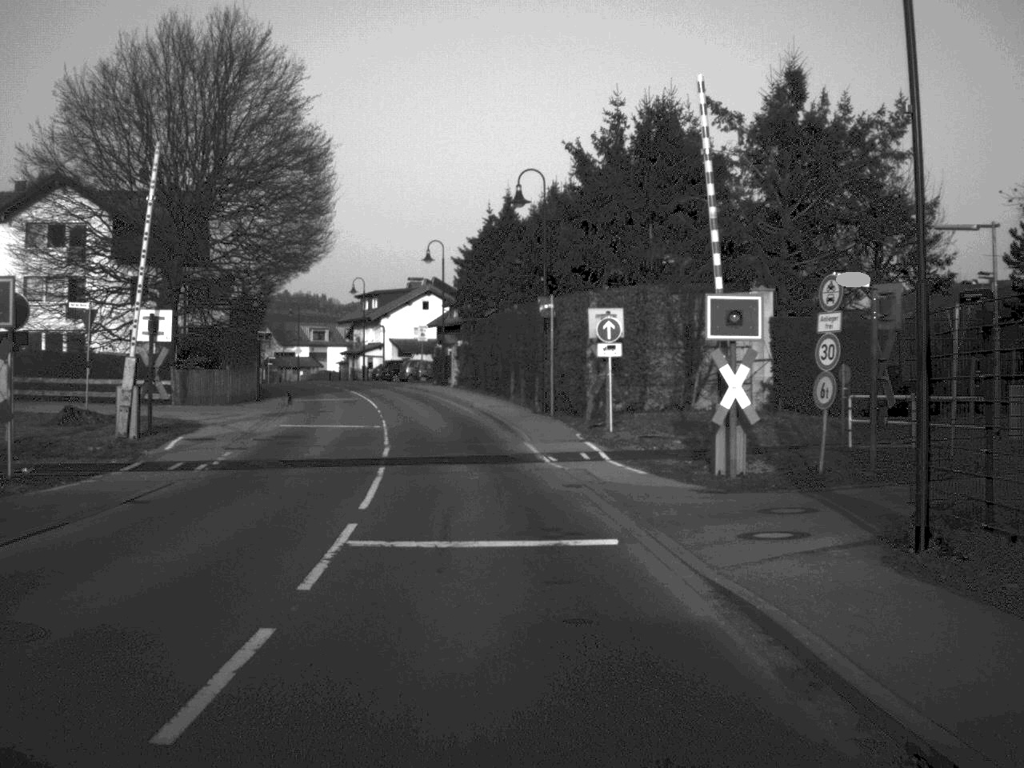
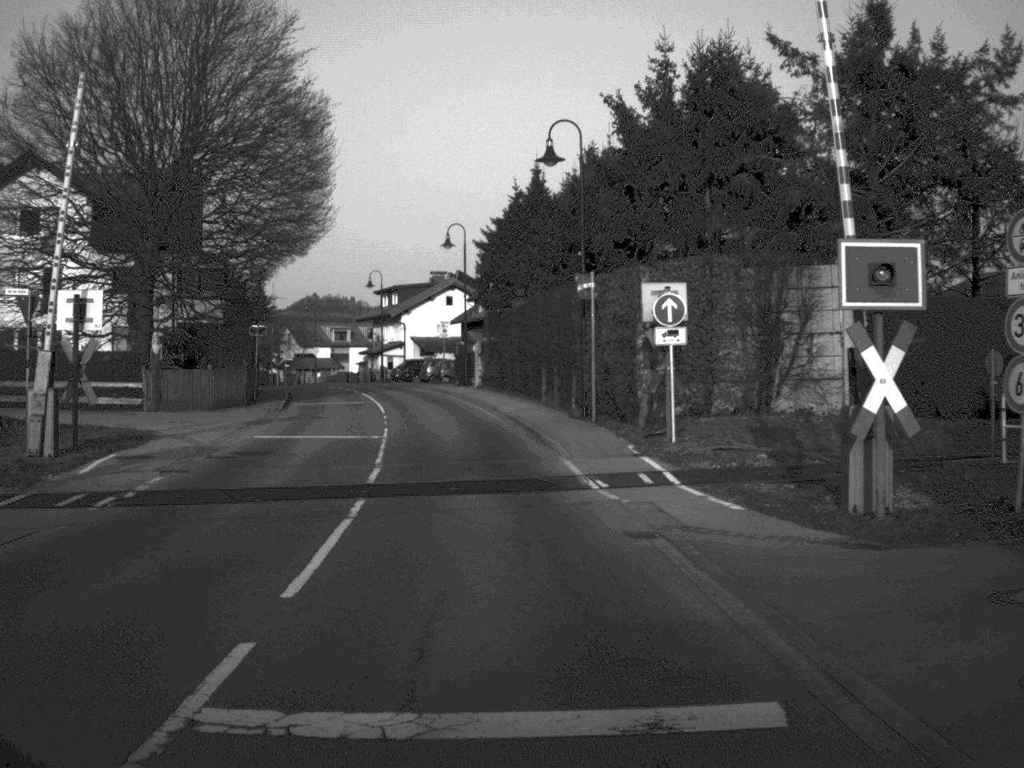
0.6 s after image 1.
(-0.1, +7.2) m; -1°
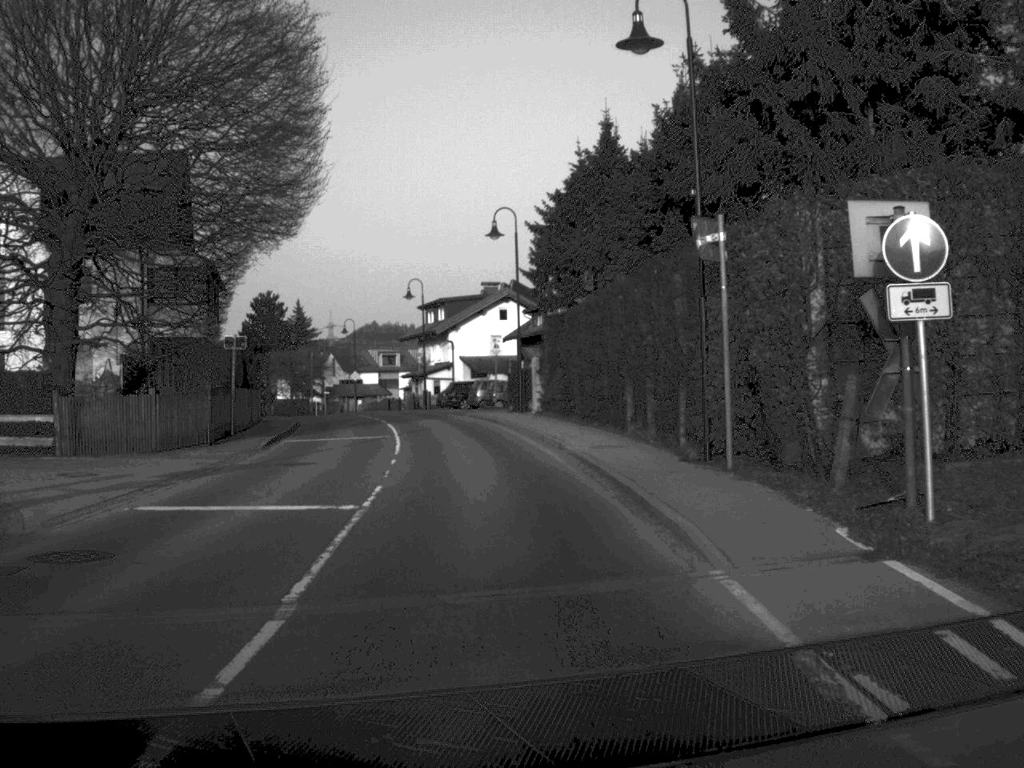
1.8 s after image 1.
(-0.3, +12.4) m; -3°
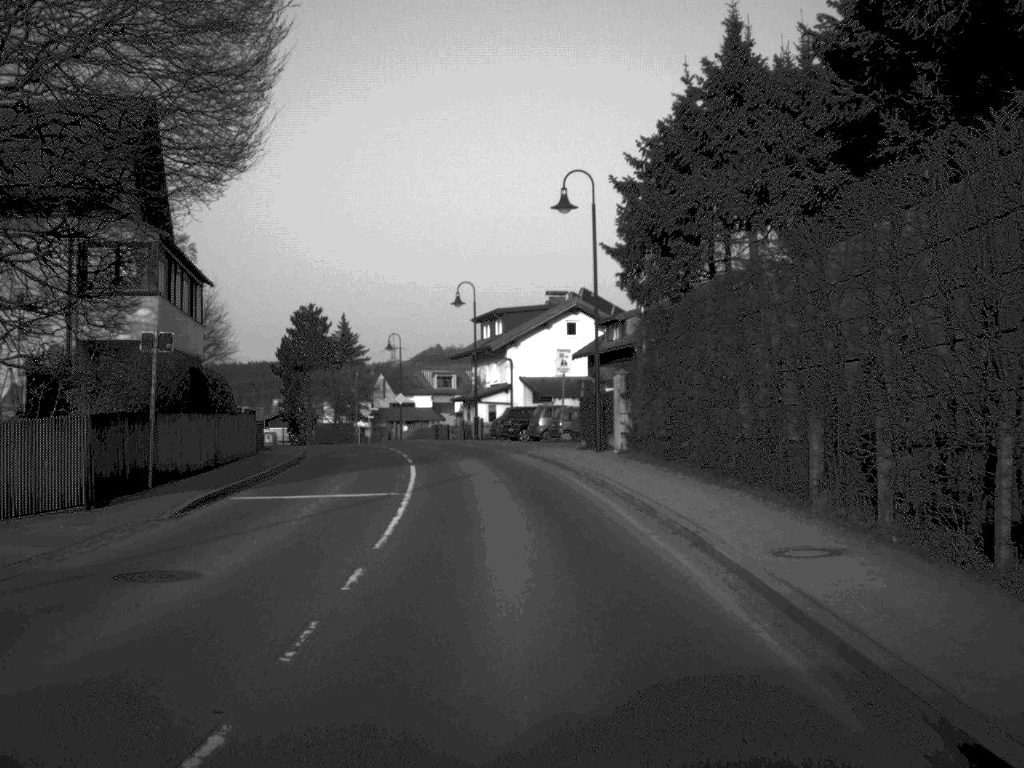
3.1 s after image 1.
(-0.3, +12.8) m; -3°
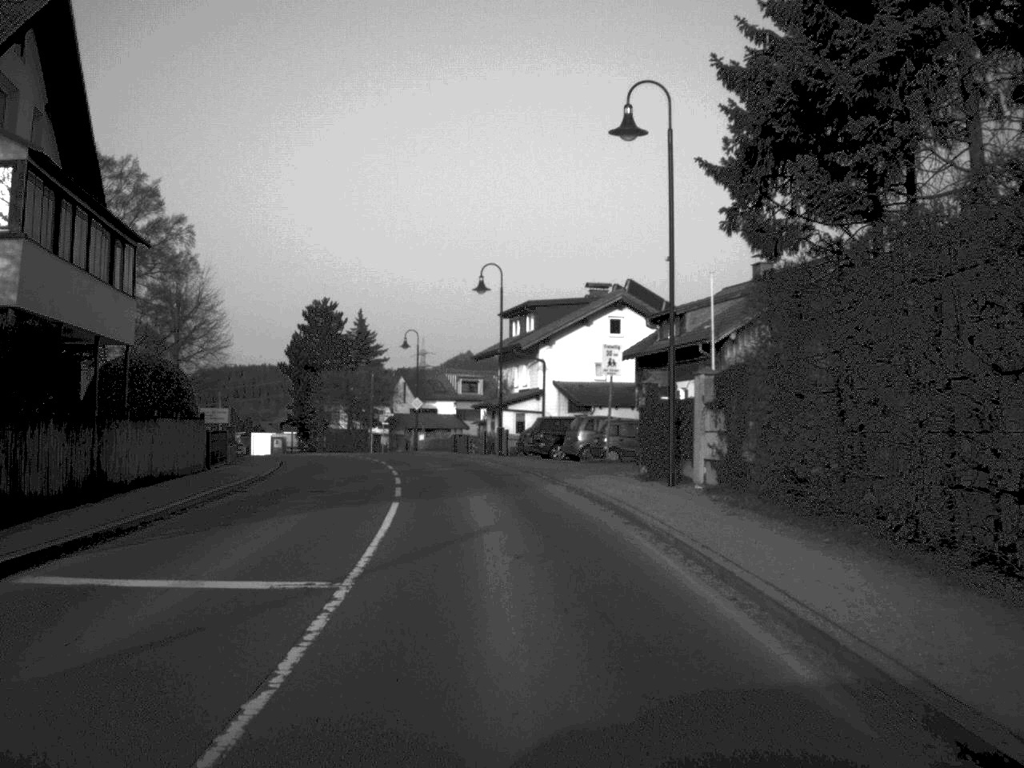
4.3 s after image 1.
(-0.2, +11.8) m; -1°
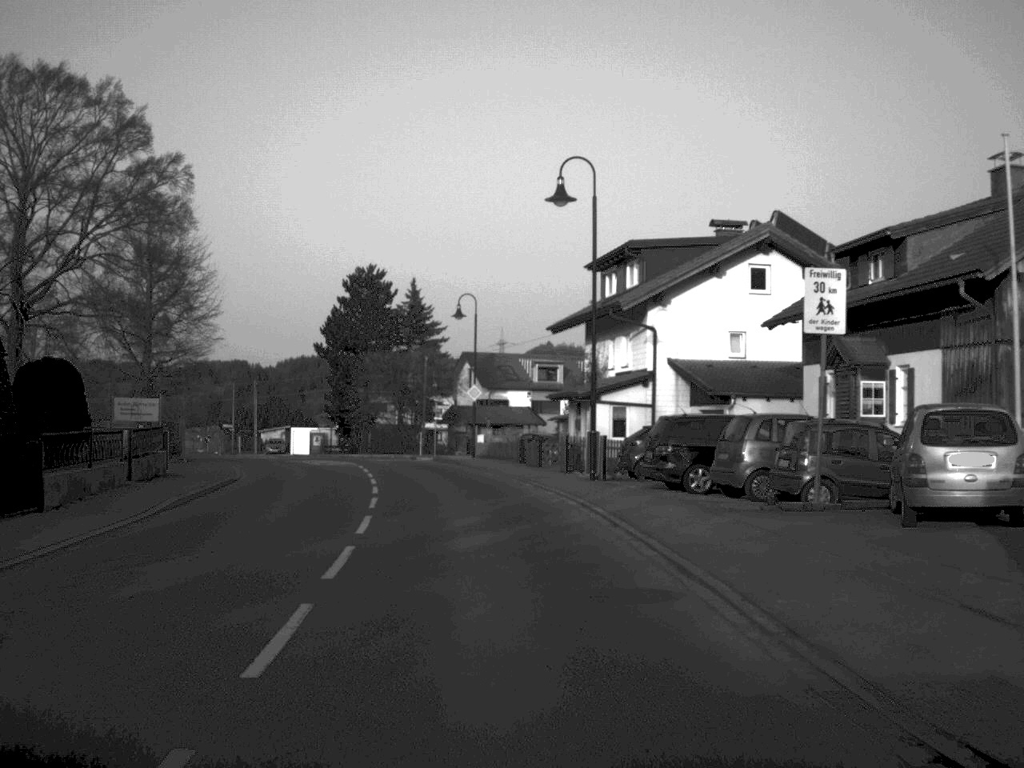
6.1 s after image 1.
(-0.5, +18.8) m; -3°
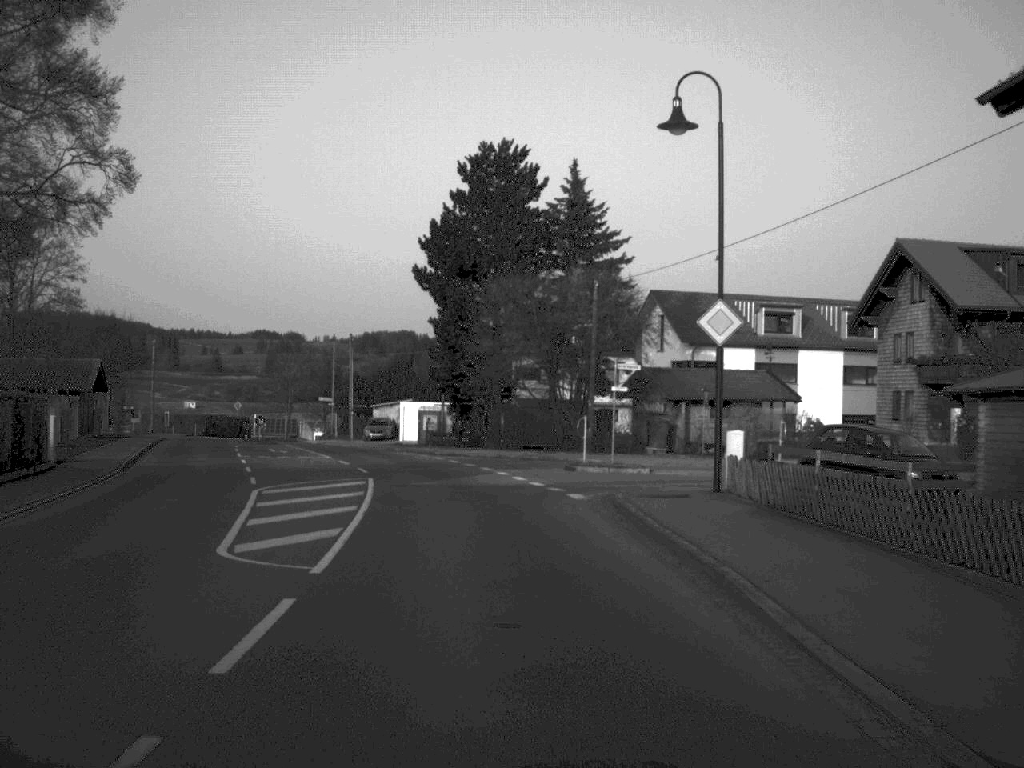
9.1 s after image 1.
(-2.5, +36.0) m; -7°
